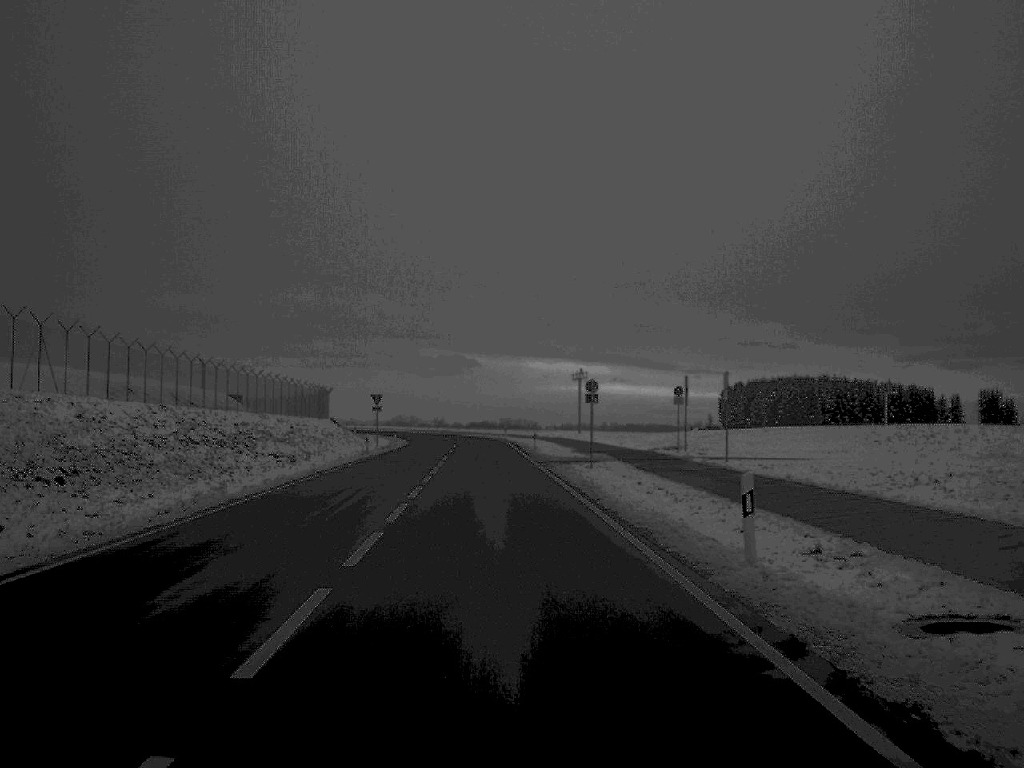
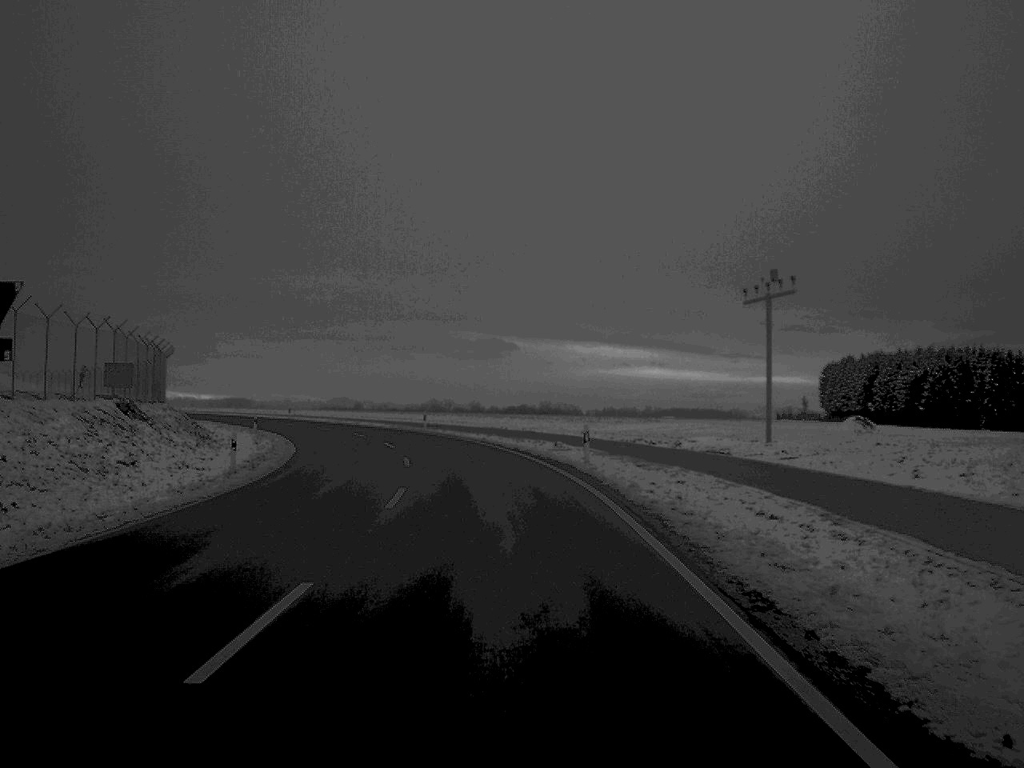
(-1.9, +66.3) m; -2°
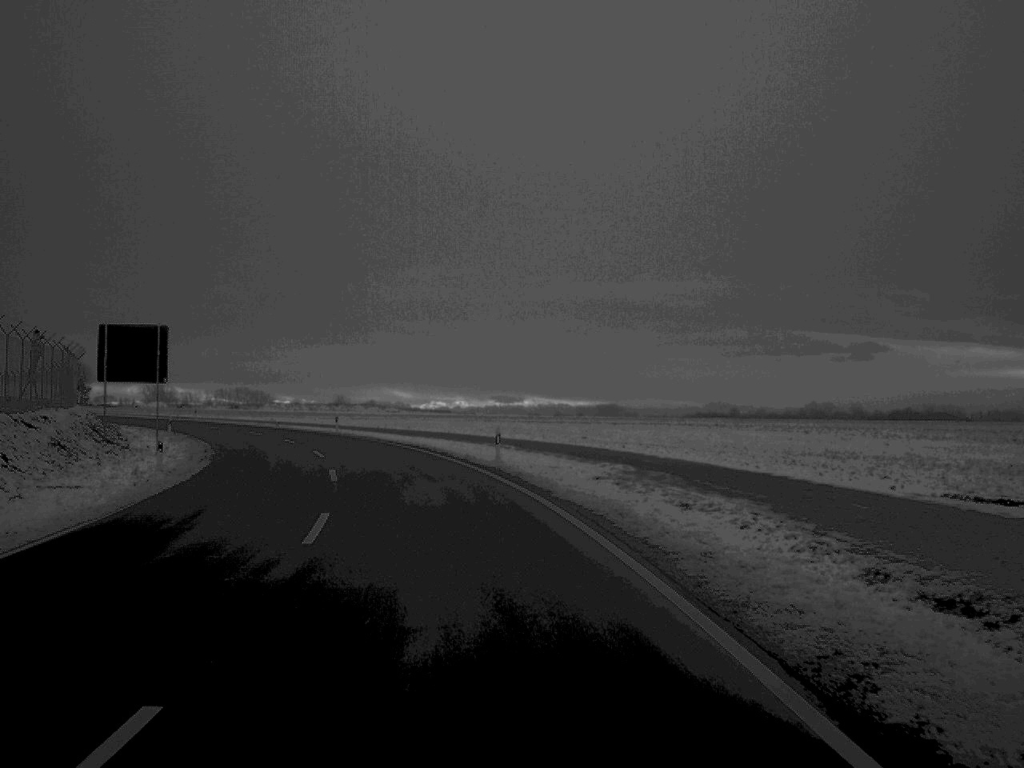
(-7.6, +64.3) m; -17°
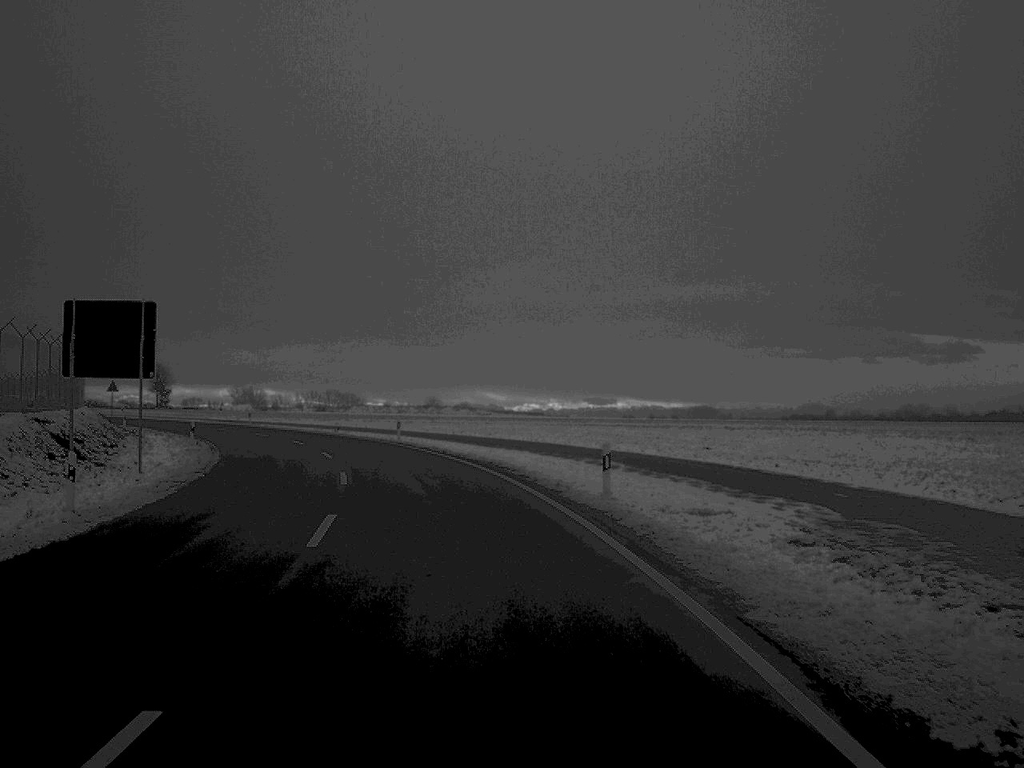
(-0.4, +12.0) m; -4°
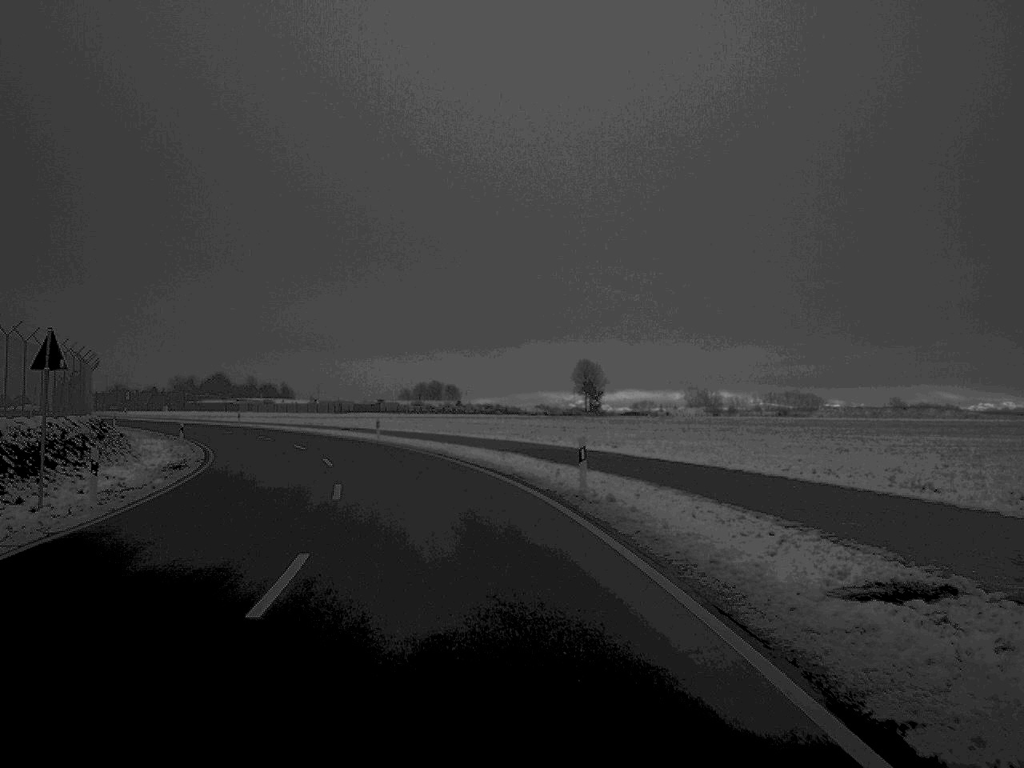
(-11.2, +62.7) m; -20°
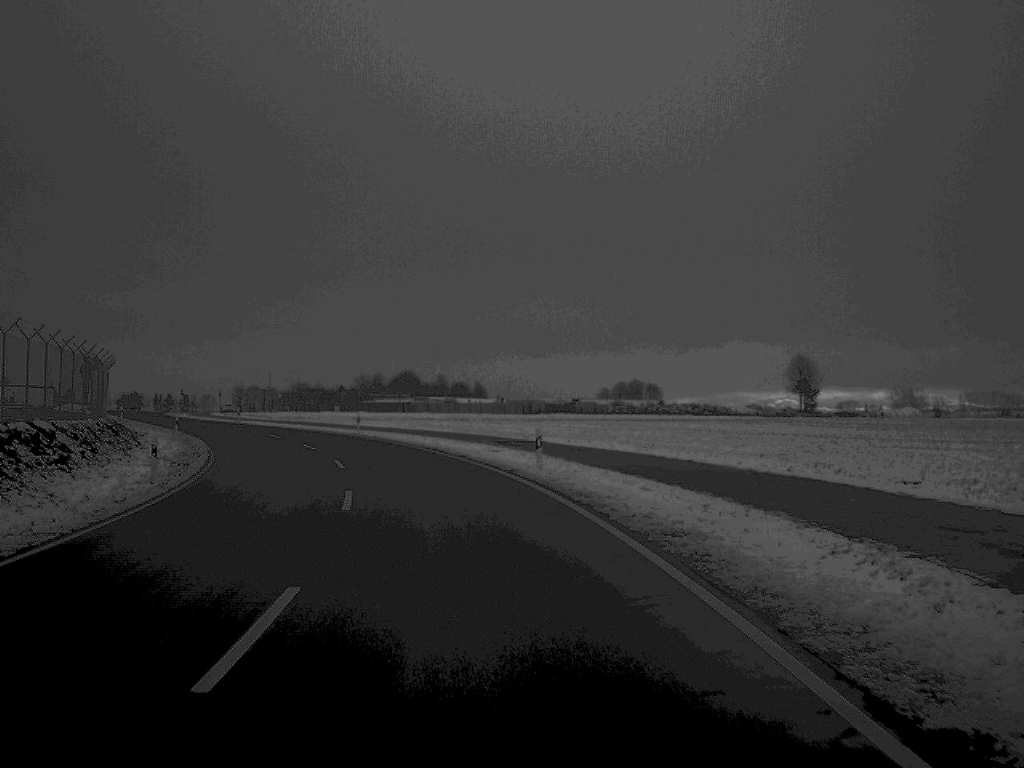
(-2.1, +26.6) m; -9°
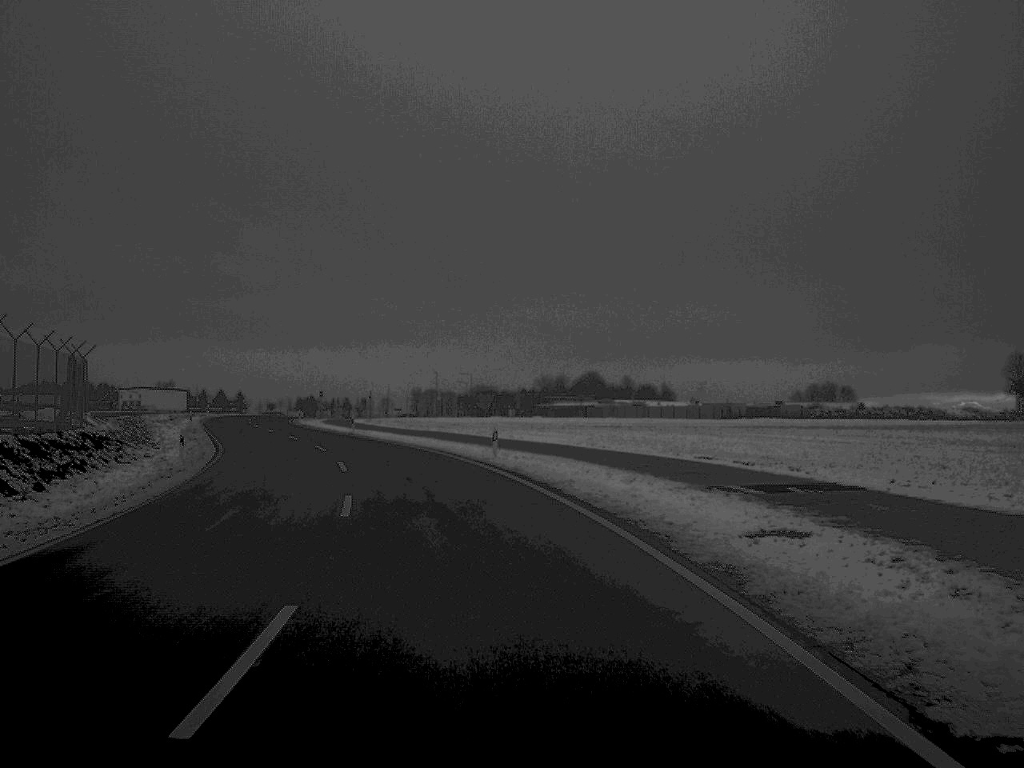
(-1.8, +25.0) m; -8°
